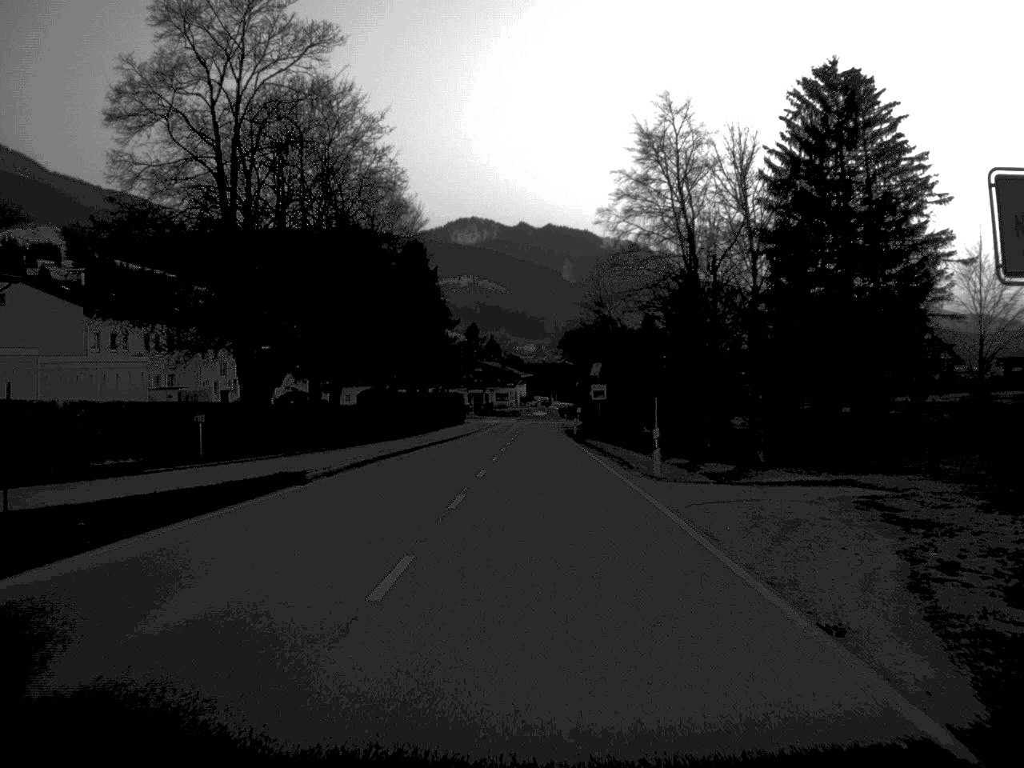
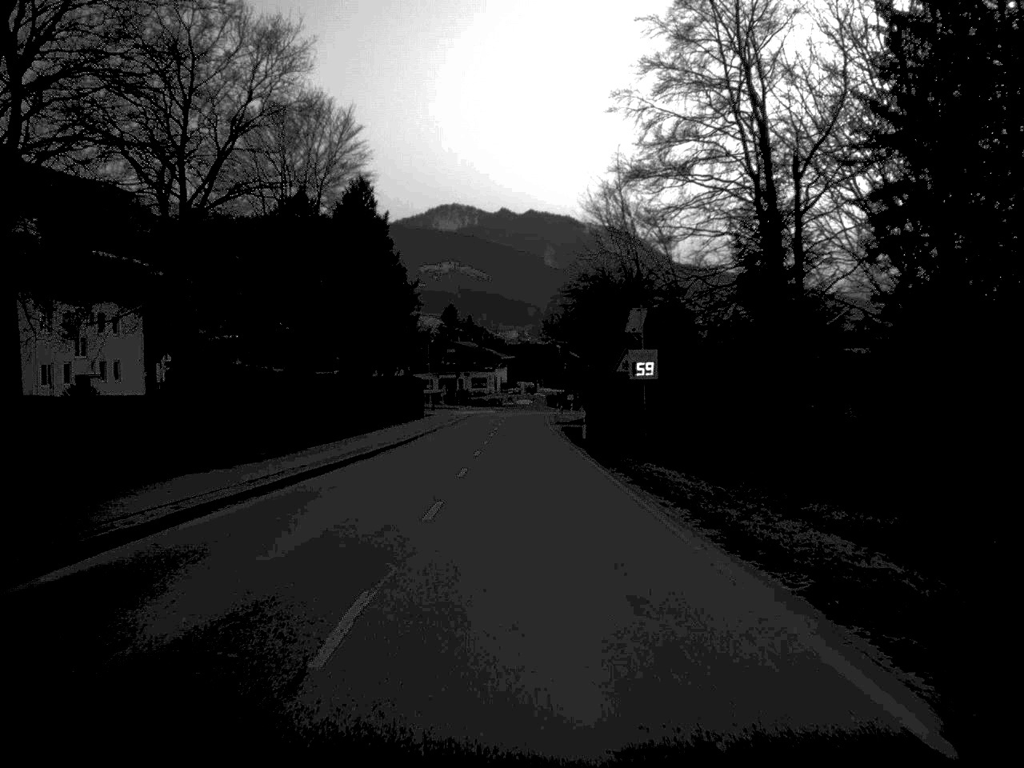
(+0.2, +29.2) m; +1°
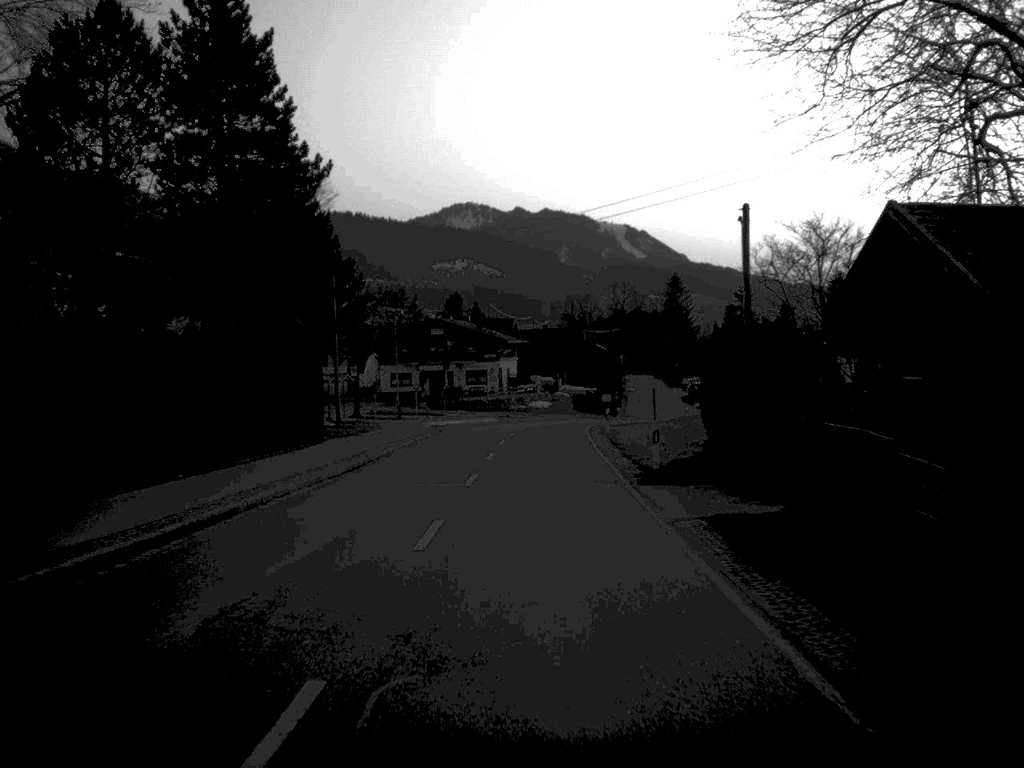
(-0.2, +47.6) m; -1°
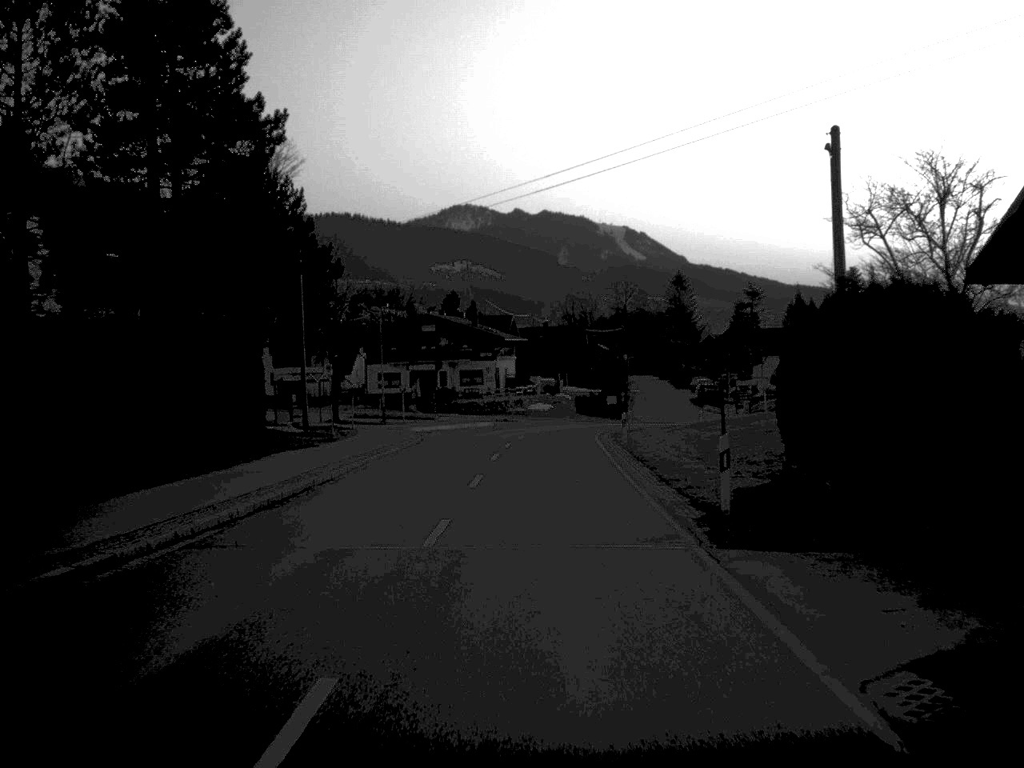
(0.0, +8.8) m; 0°
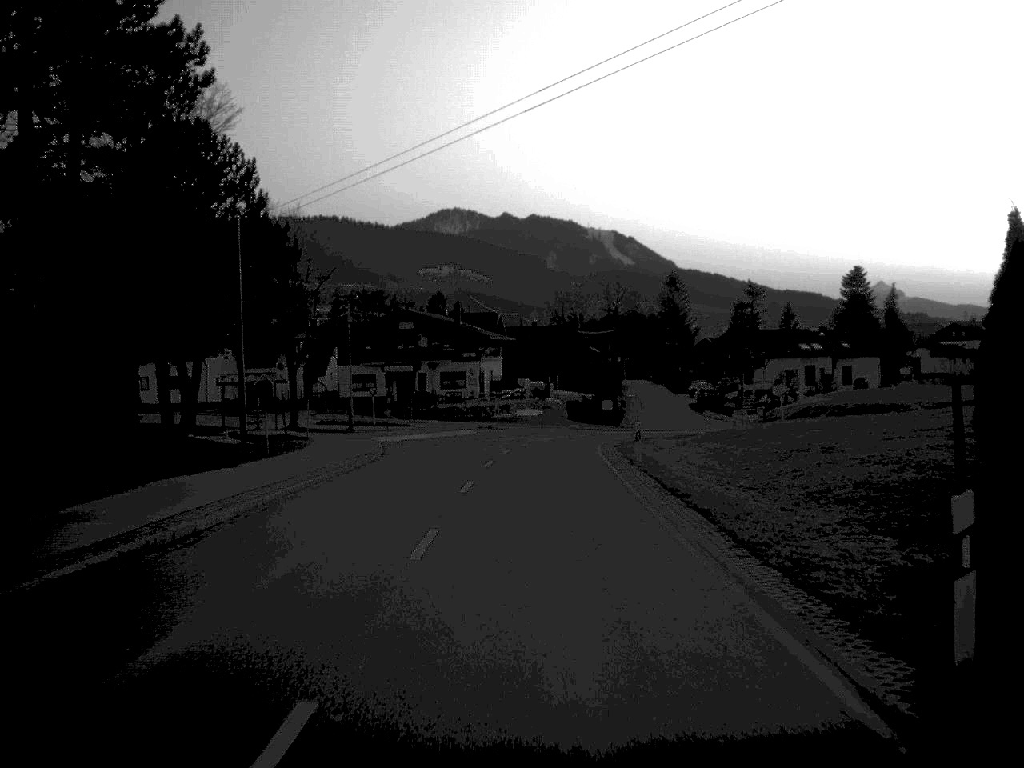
(0.0, +9.5) m; +1°
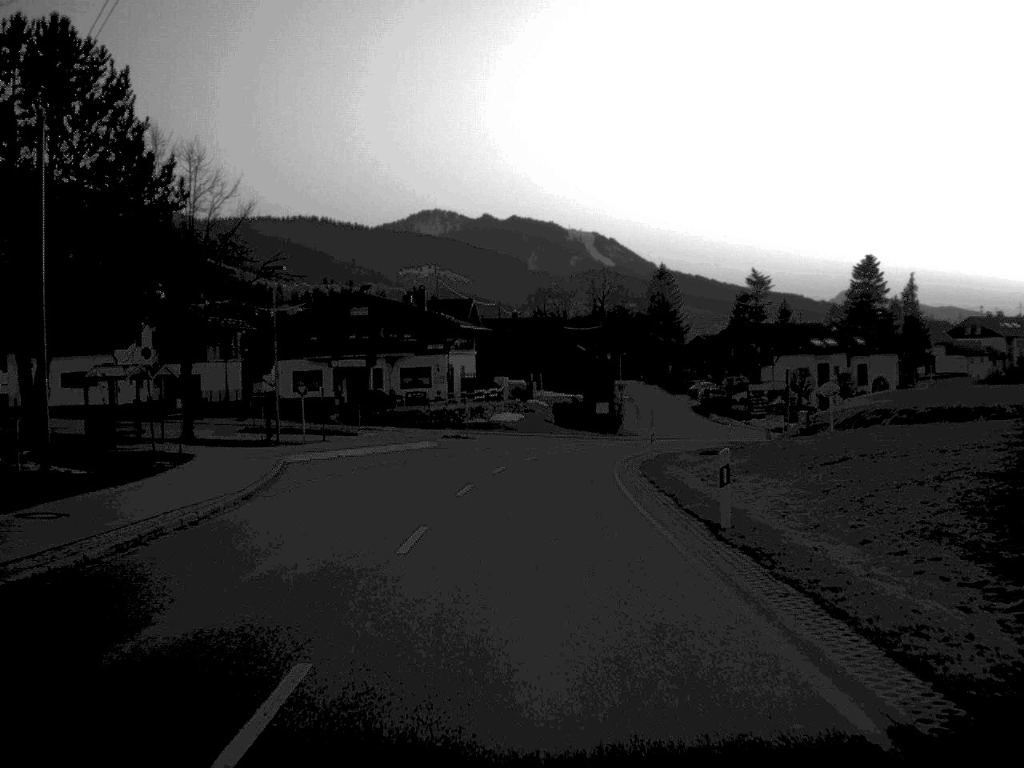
(+0.1, +16.7) m; +1°
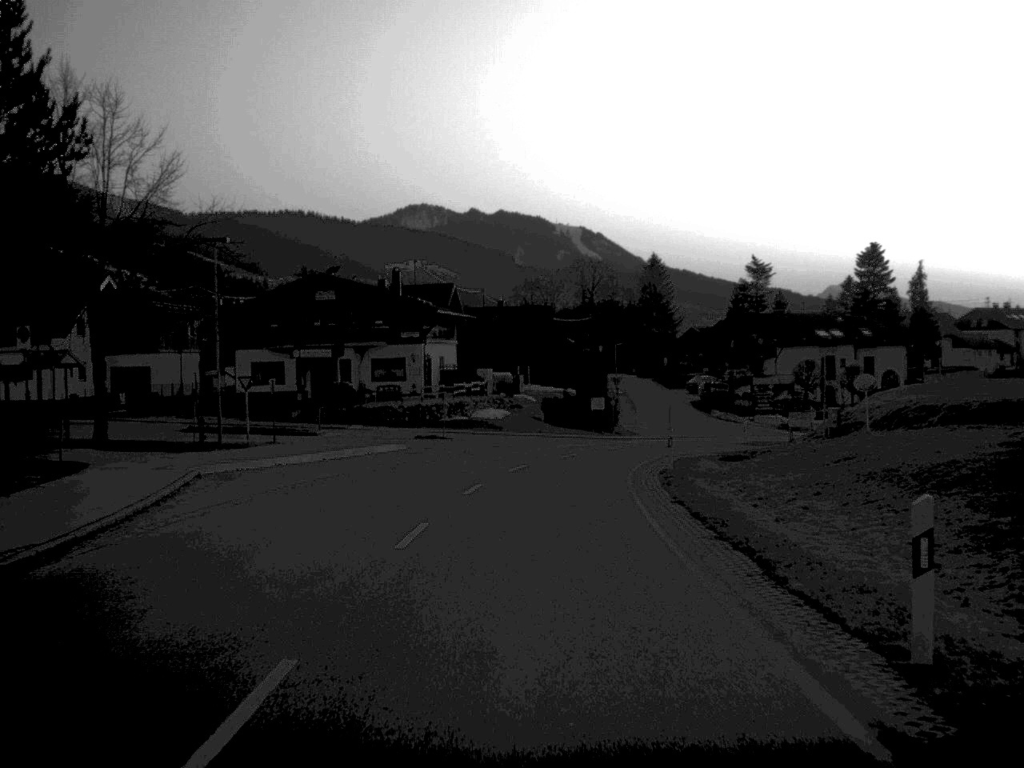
(0.0, +8.5) m; +1°
